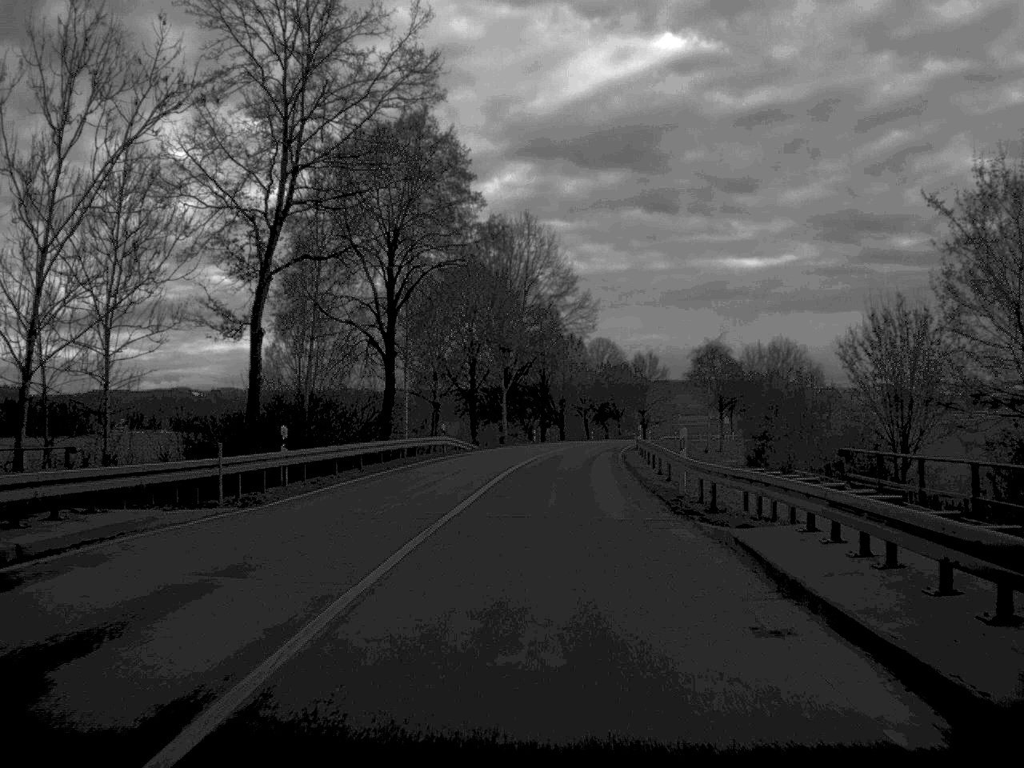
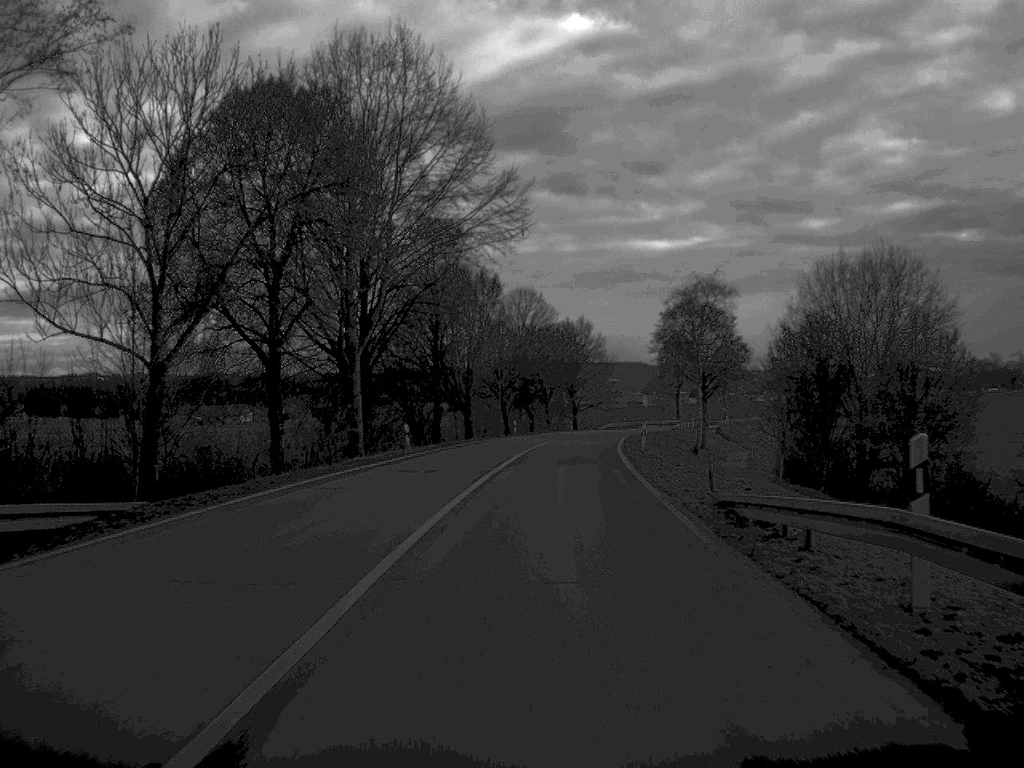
(+1.7, +50.7) m; +4°
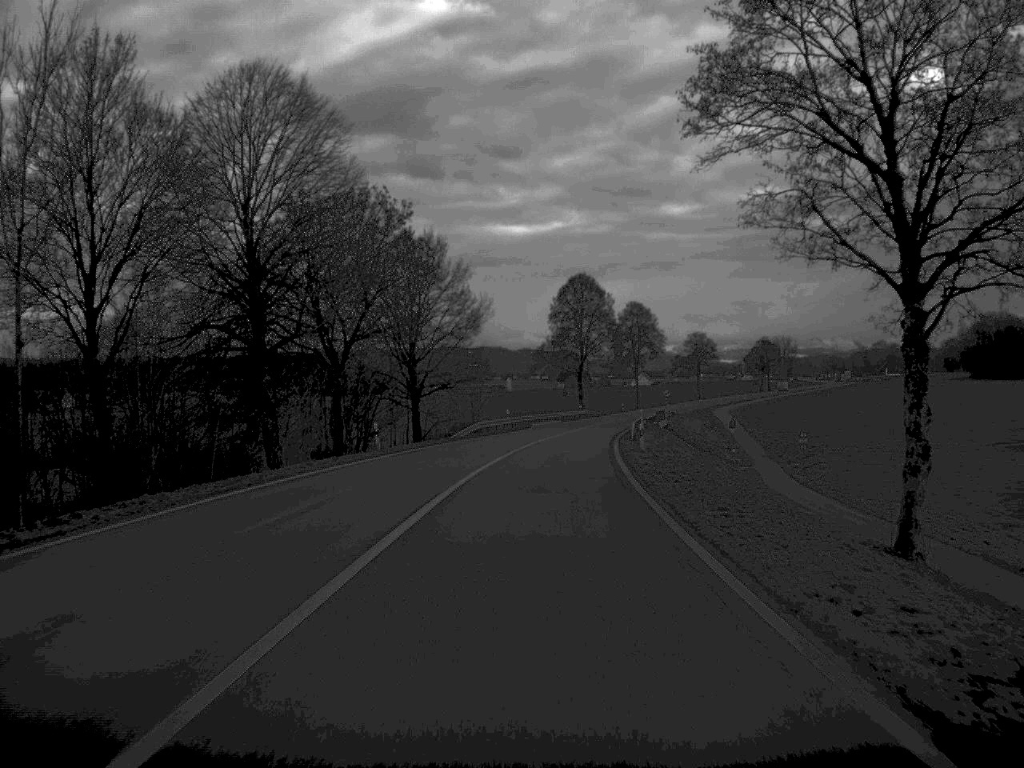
(+4.6, +81.9) m; +6°
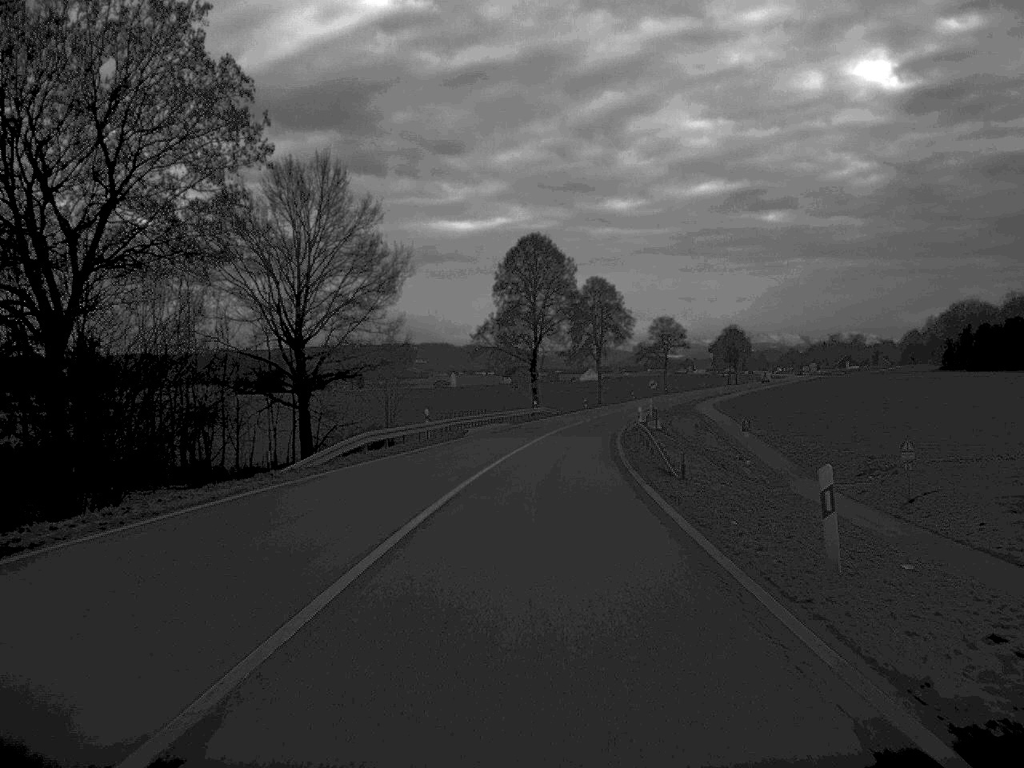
(+0.6, +32.1) m; +2°
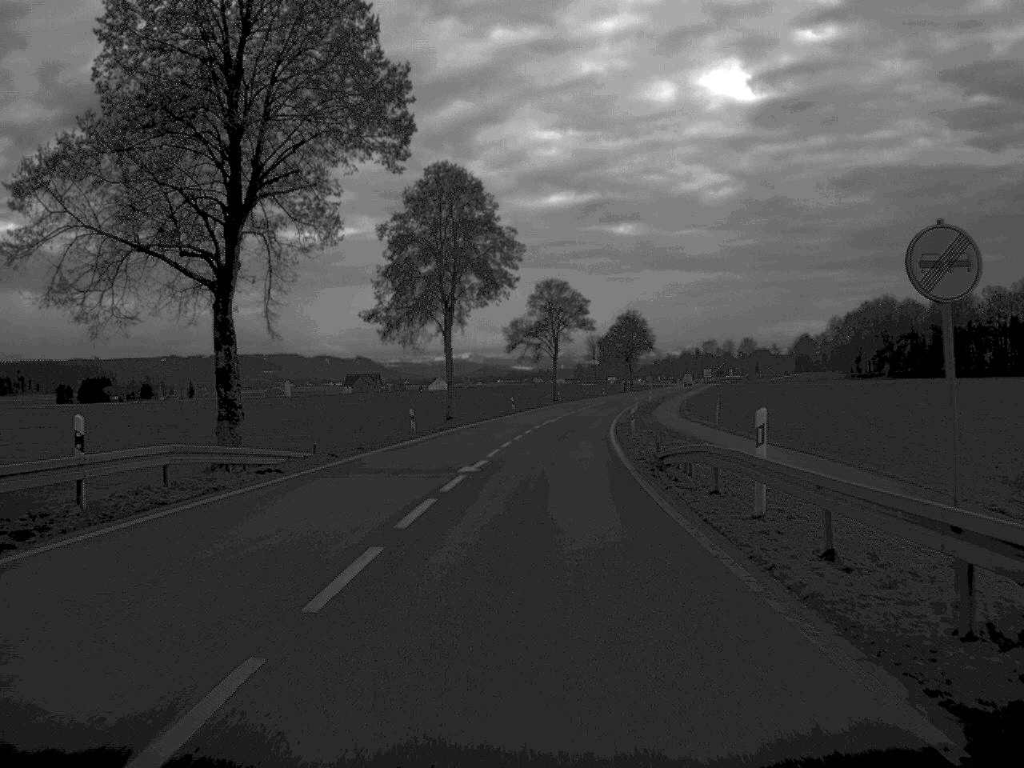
(+4.6, +82.0) m; +7°
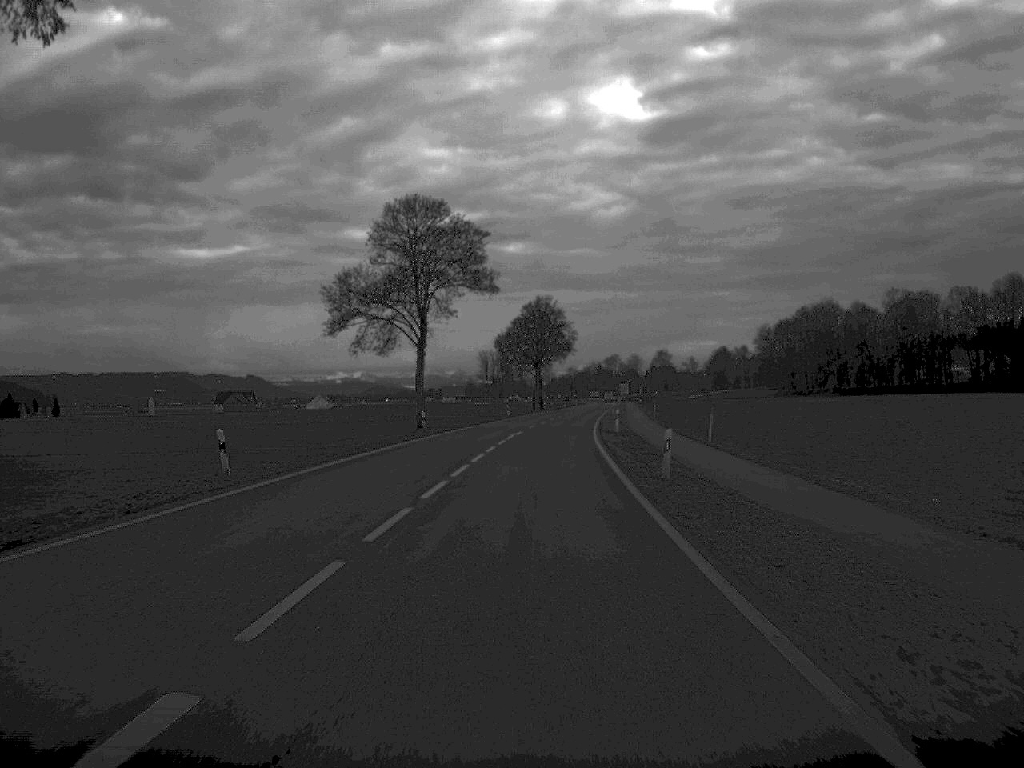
(+2.9, +66.2) m; +5°
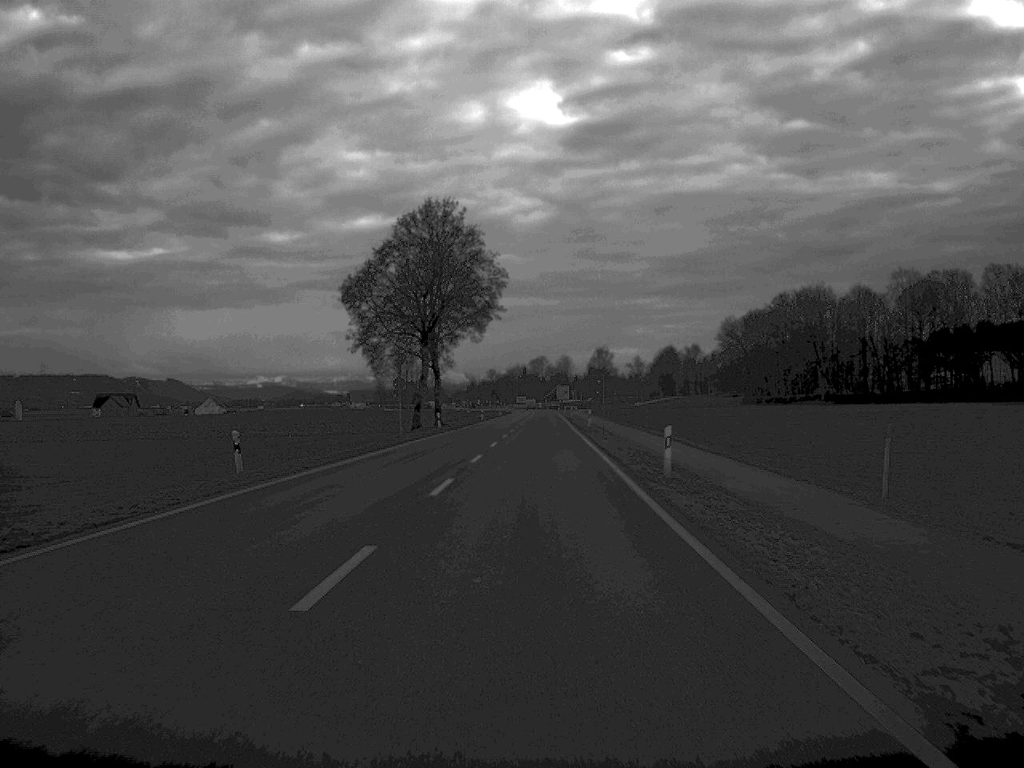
(+2.7, +82.3) m; +3°
